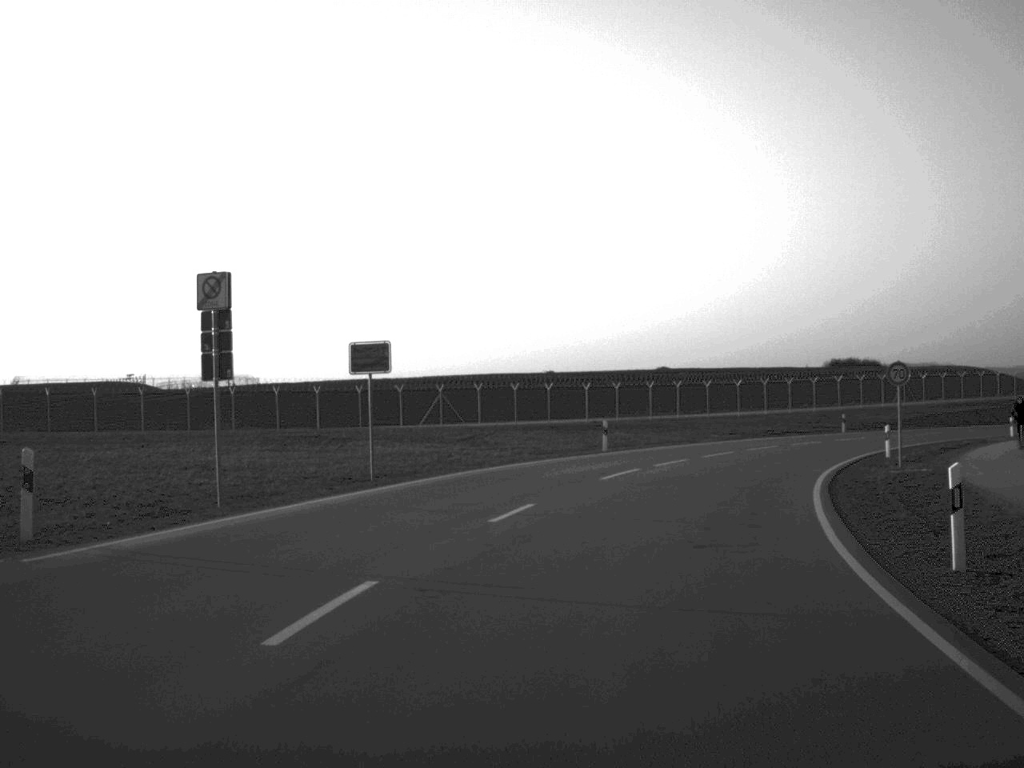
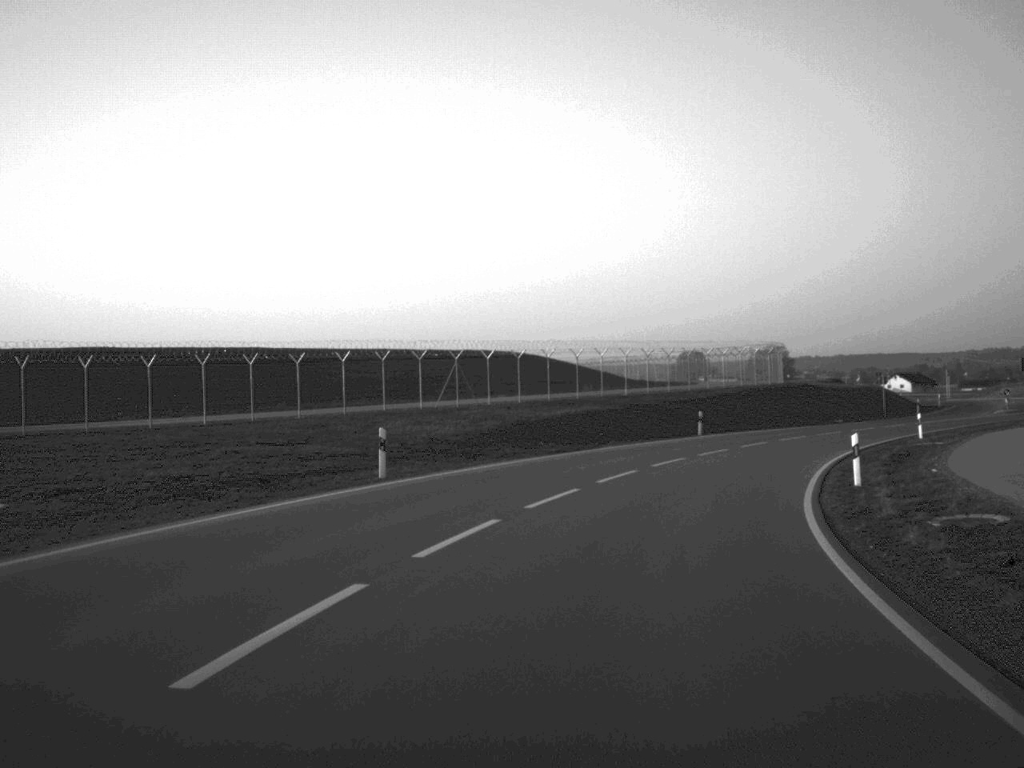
(+8.8, +41.6) m; +23°
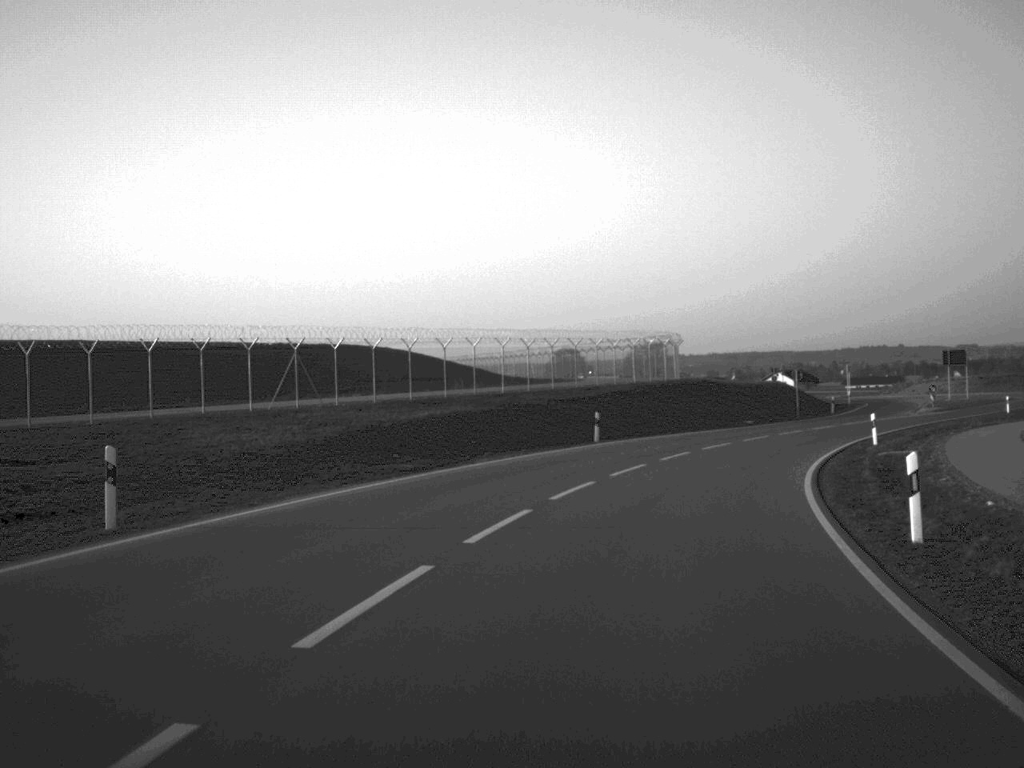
(+0.5, +10.5) m; +6°
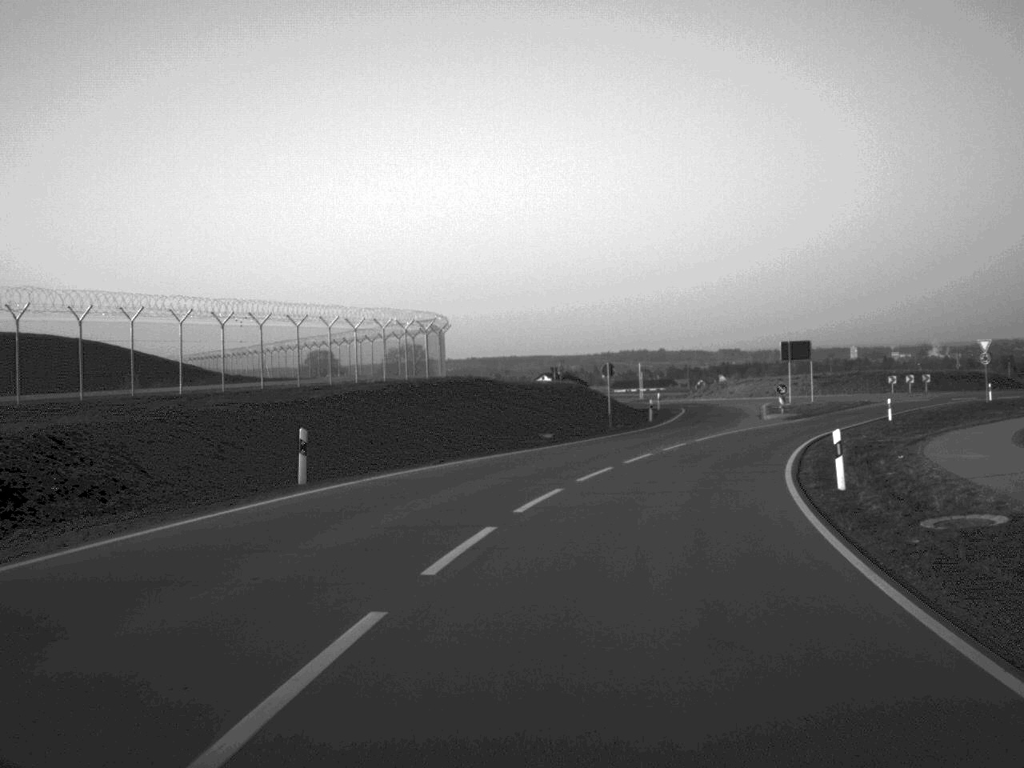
(+1.9, +20.2) m; +11°
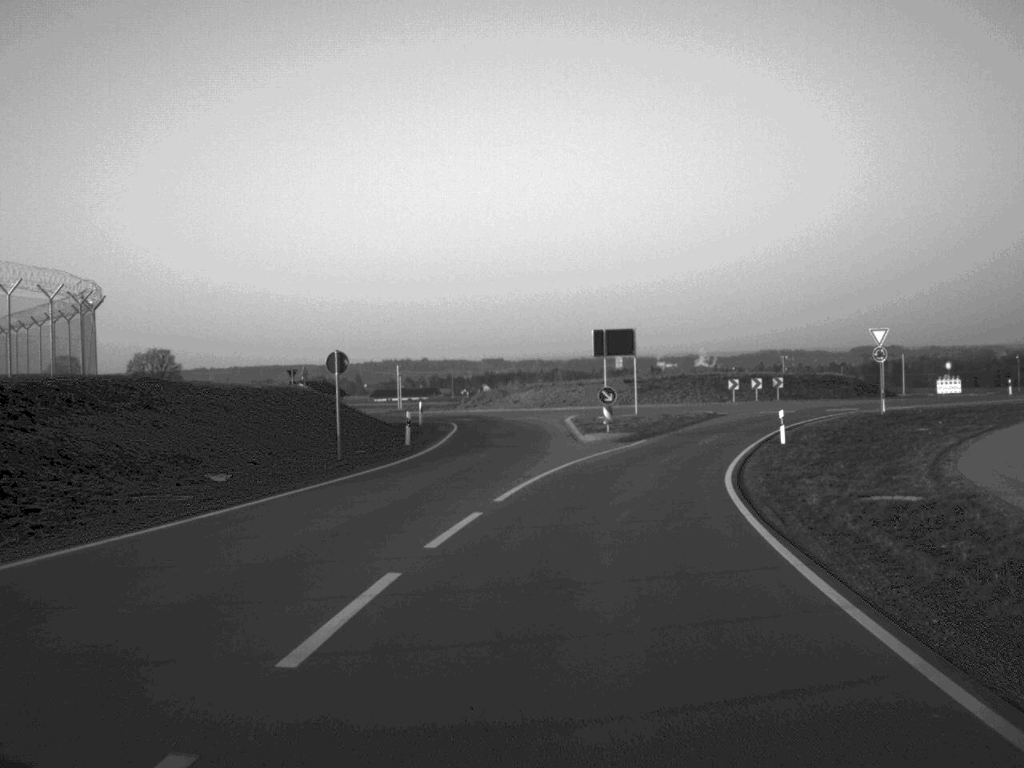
(+2.0, +21.2) m; +11°
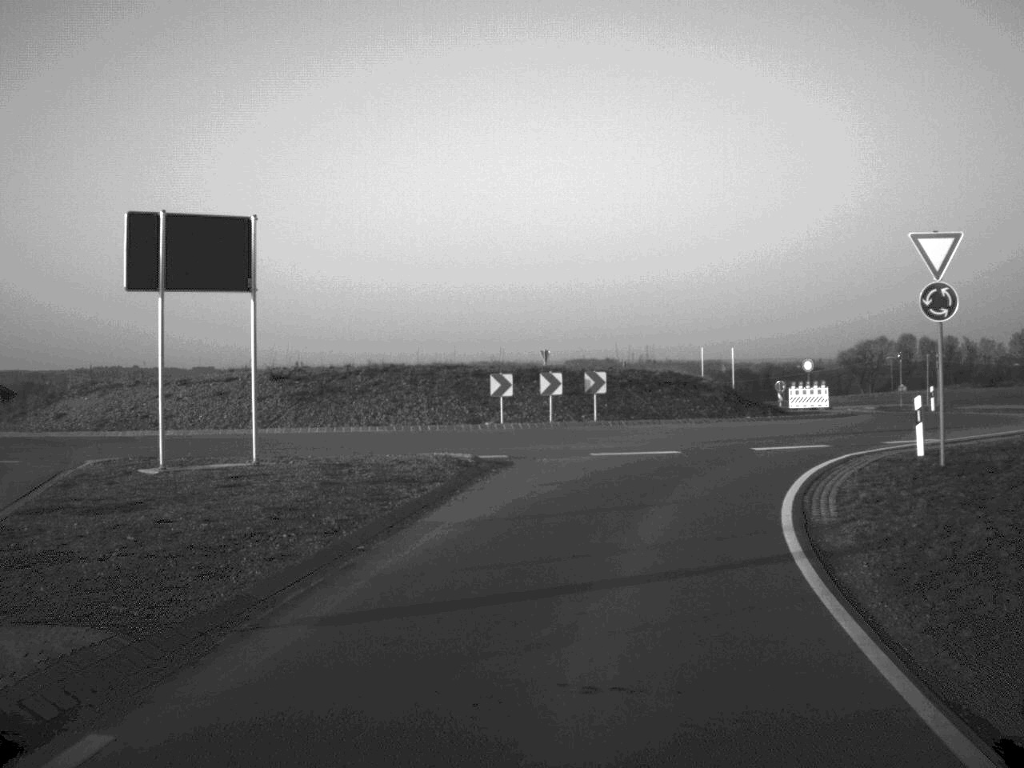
(+4.0, +34.4) m; +13°
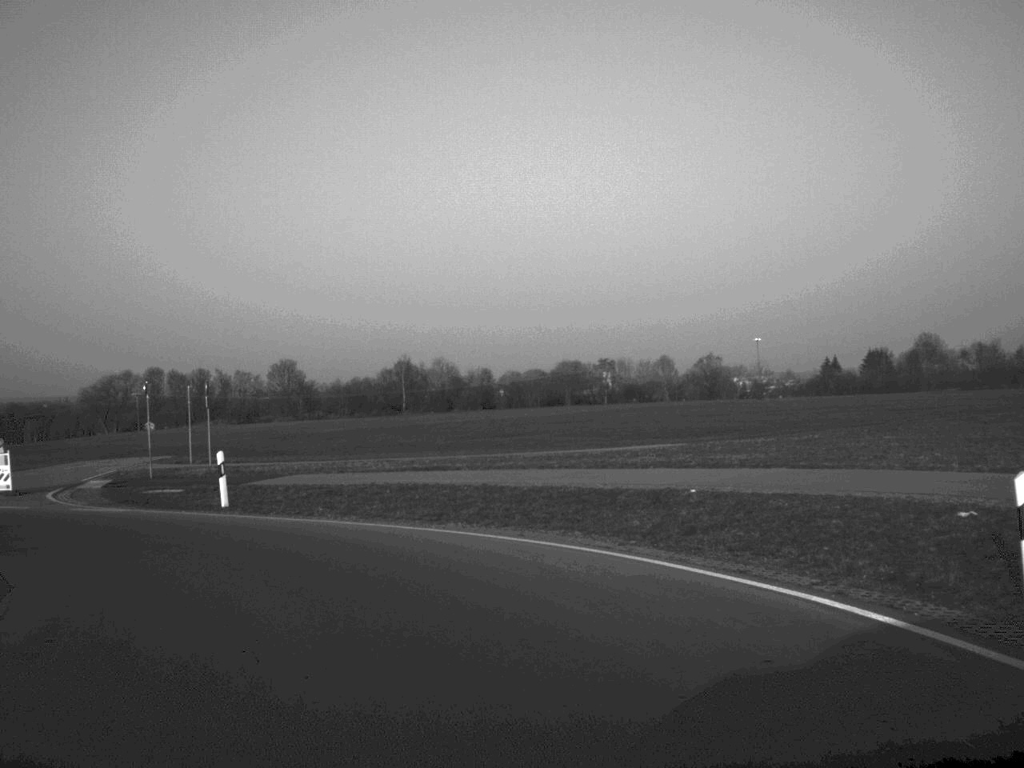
(+7.9, +29.0) m; +34°
